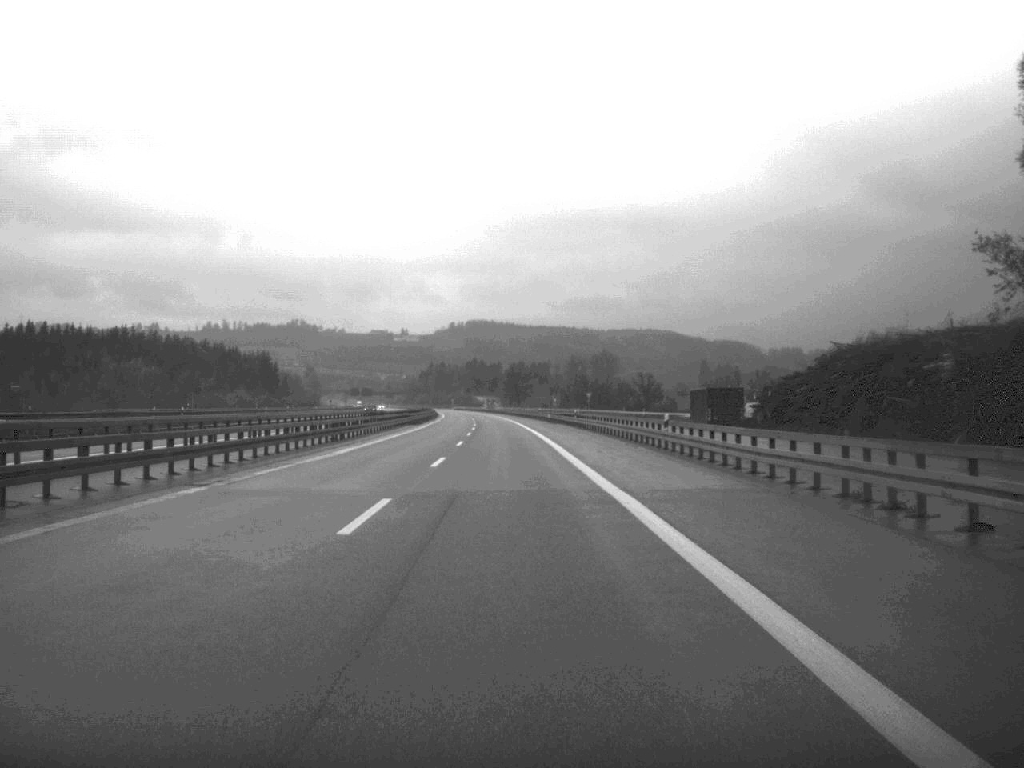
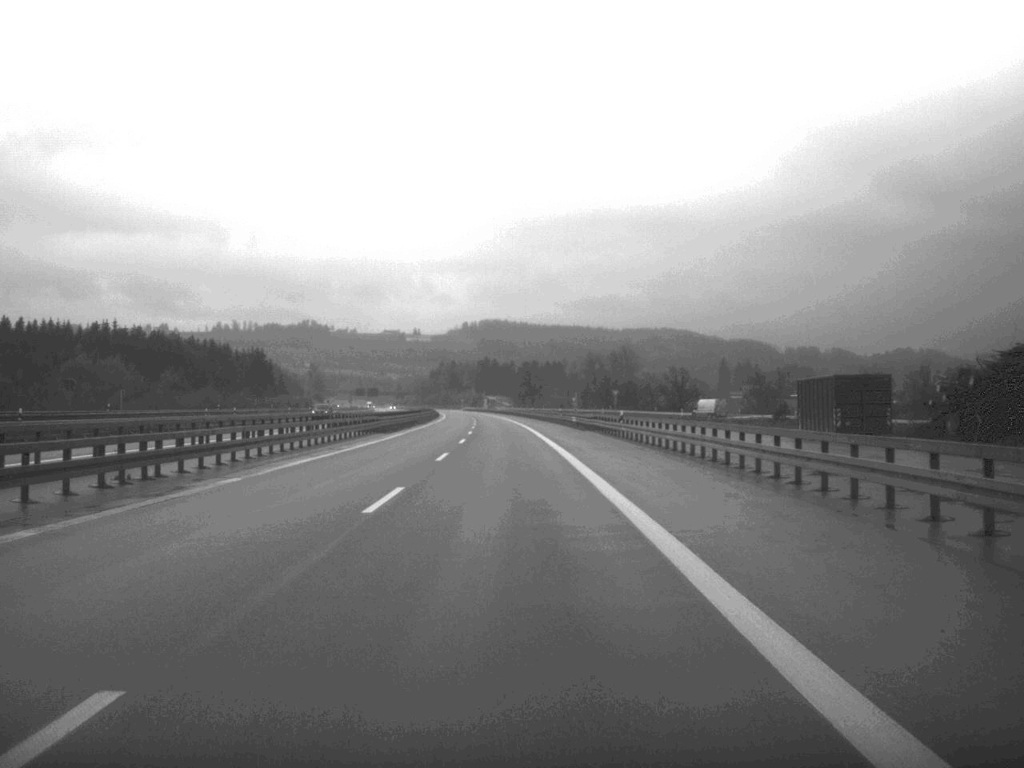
(-0.2, +32.4) m; -1°
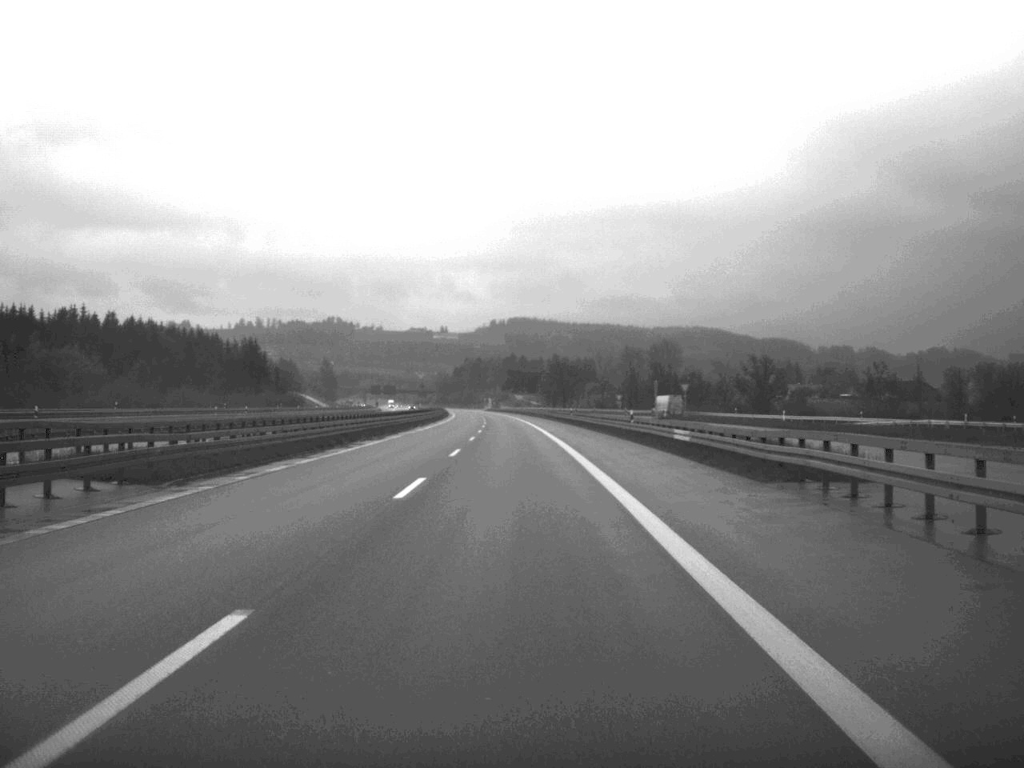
(-0.6, +50.8) m; -1°
